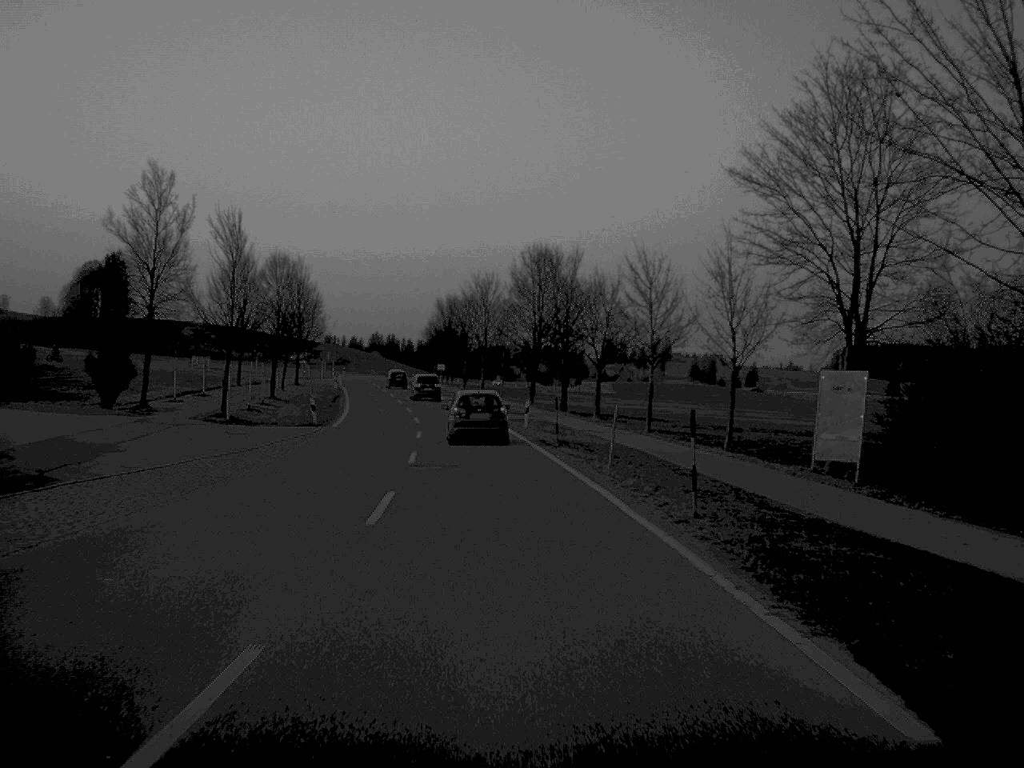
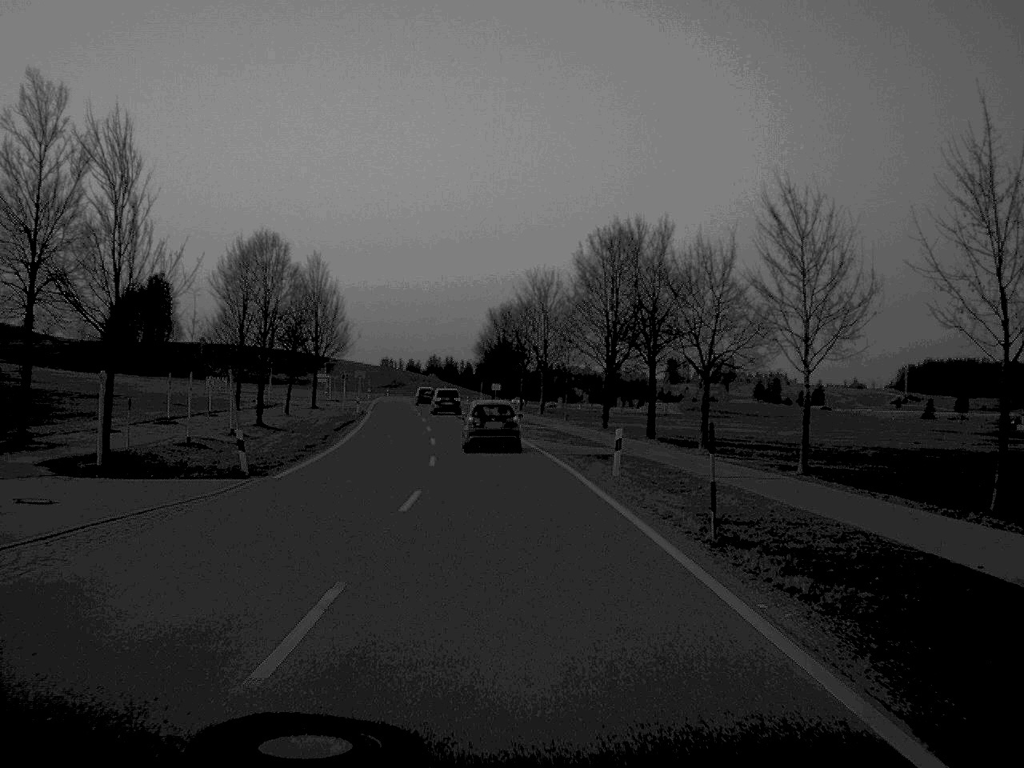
(-0.5, +20.5) m; -3°
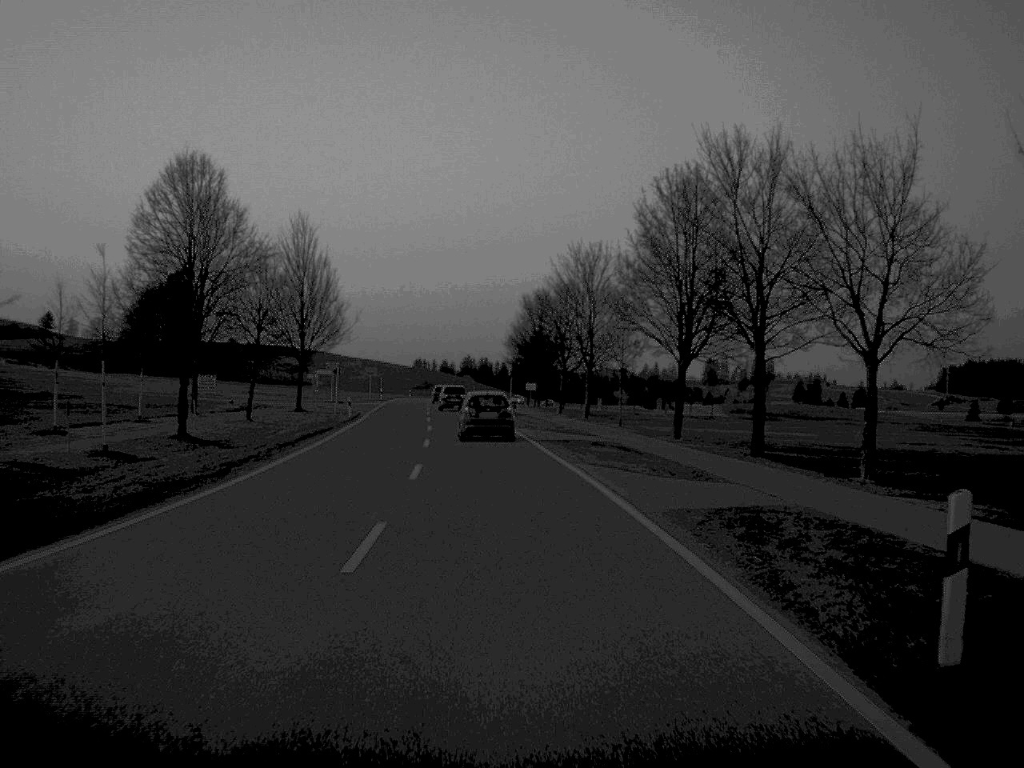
(-0.3, +19.3) m; -2°
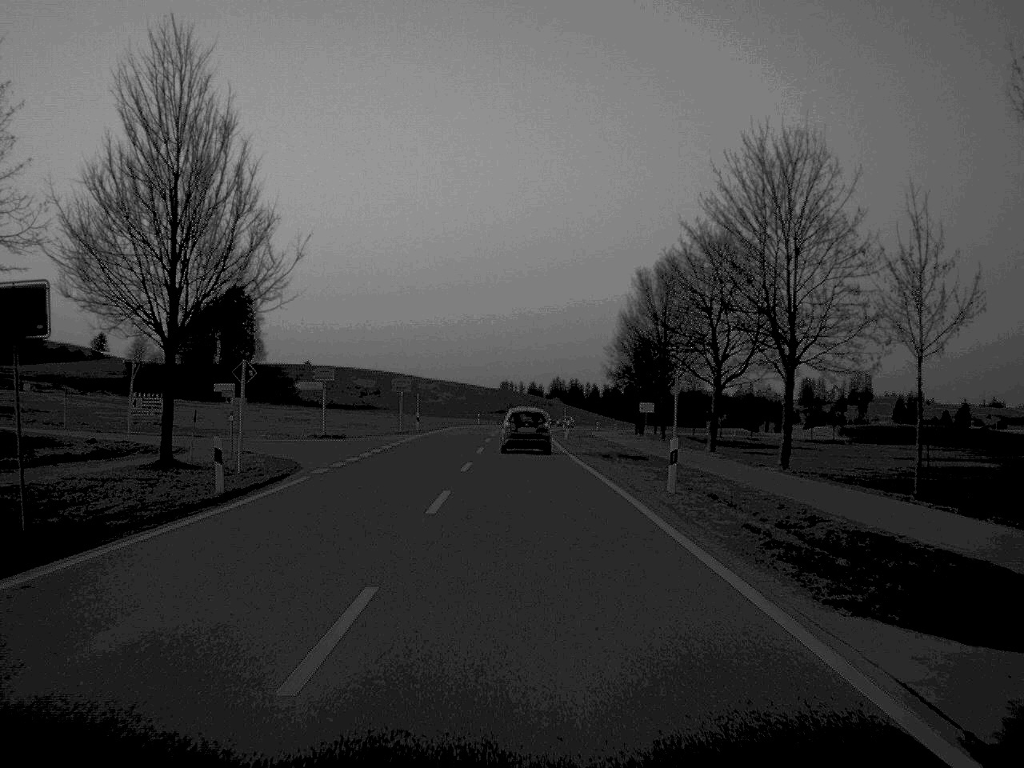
(-1.6, +40.6) m; -4°
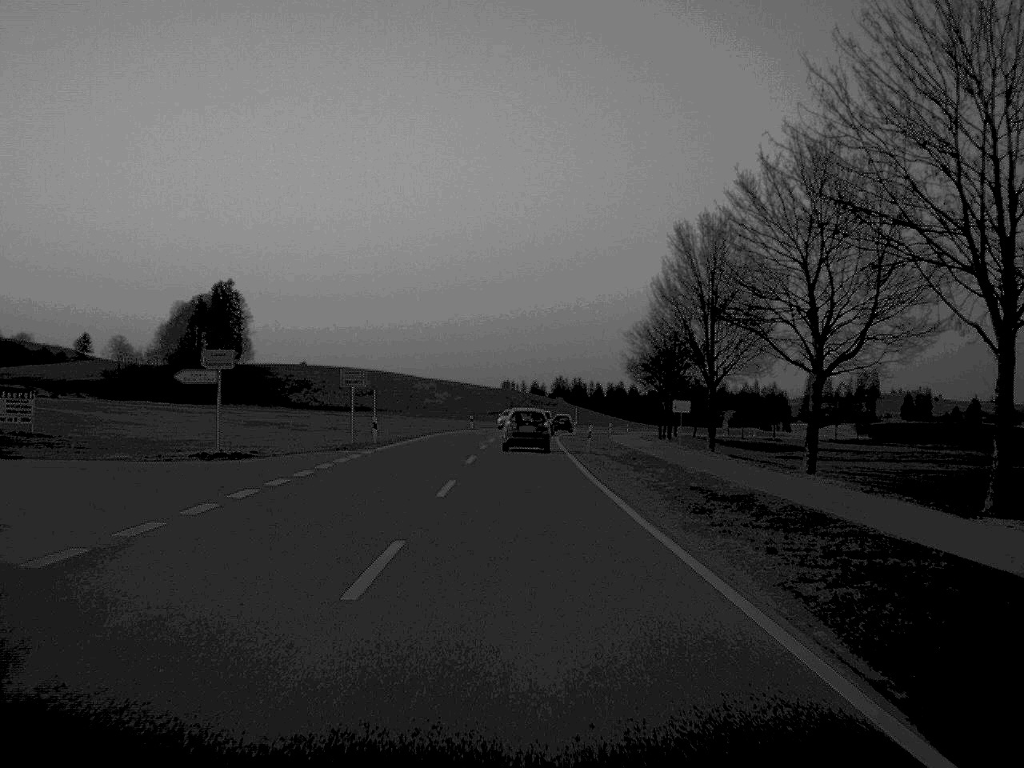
(0.0, +20.2) m; 0°
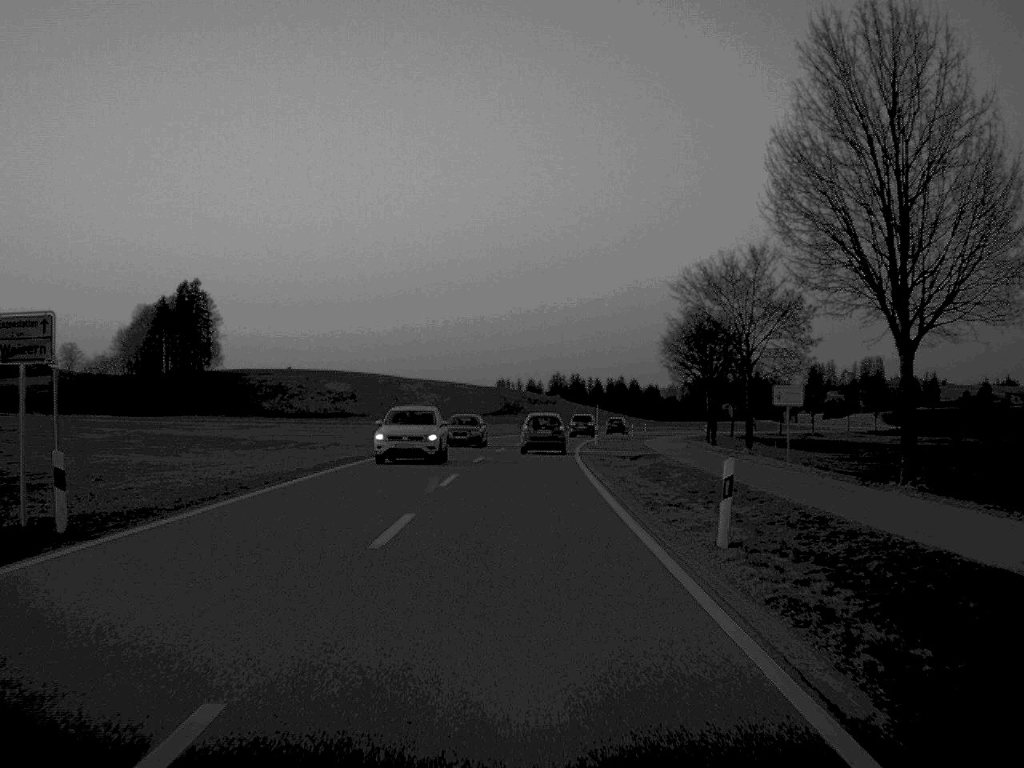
(0.0, +32.2) m; 0°
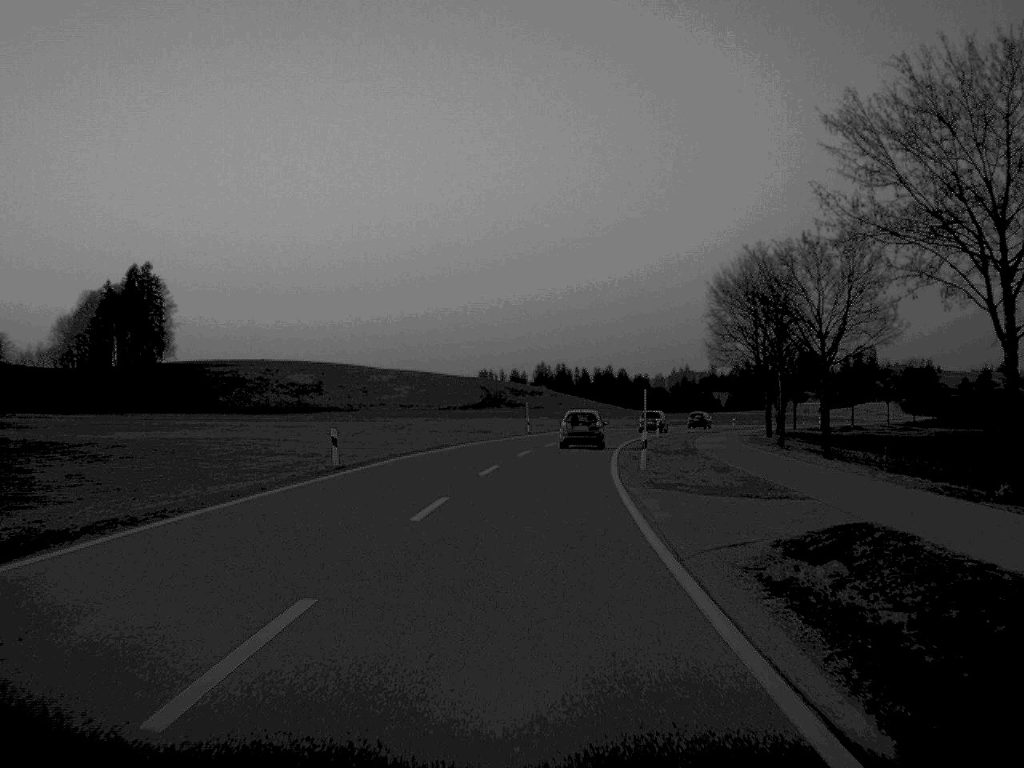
(+0.2, +32.0) m; +1°
